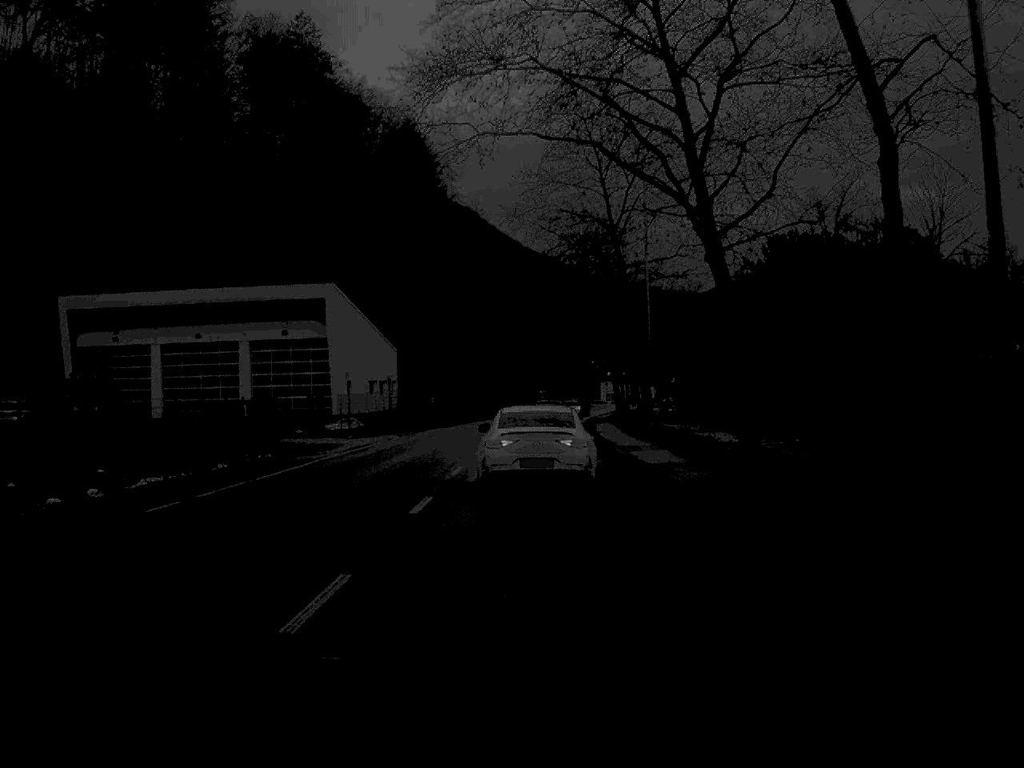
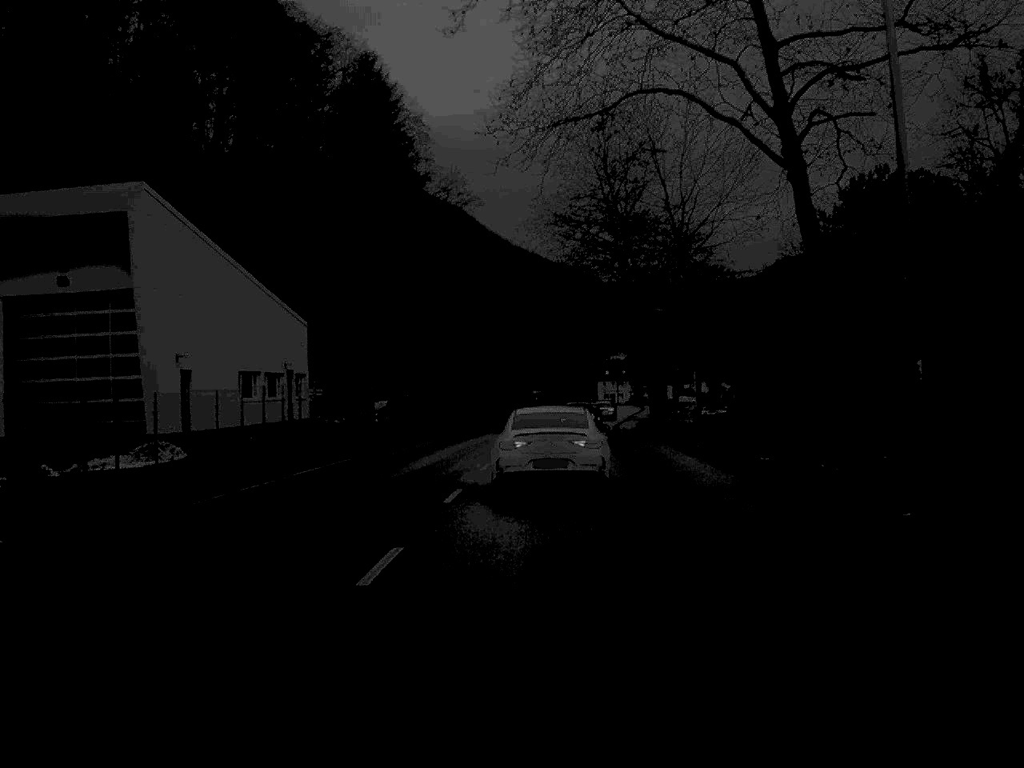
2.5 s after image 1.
(+0.1, +33.1) m; +1°
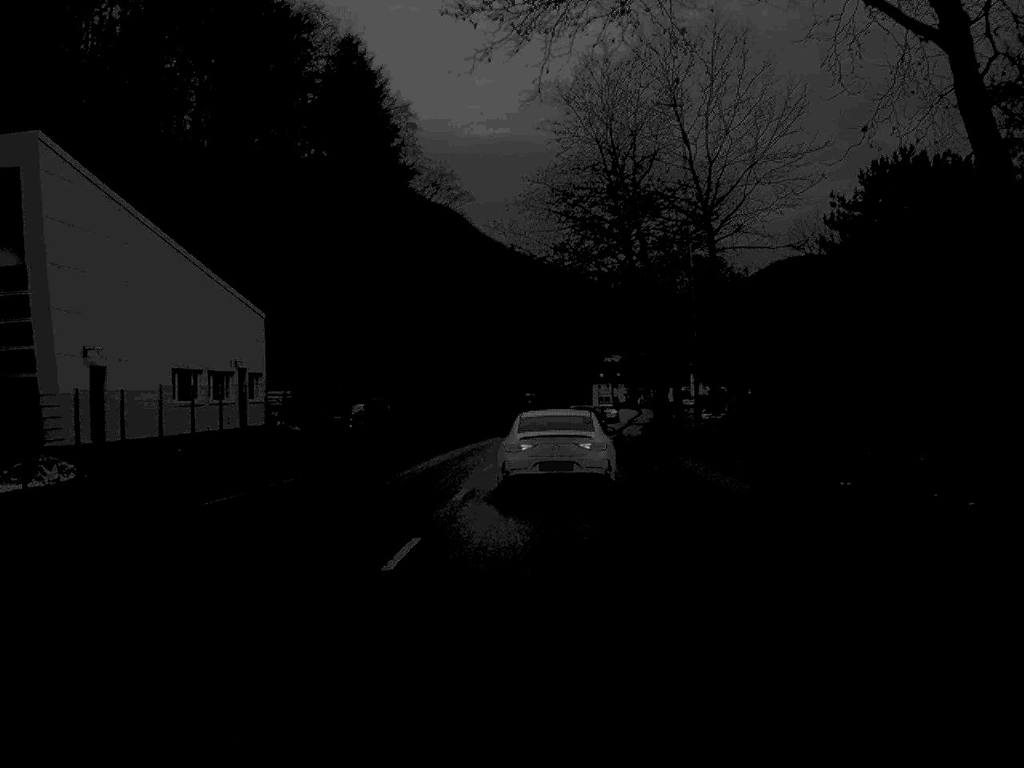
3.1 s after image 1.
(0.0, +7.5) m; 0°
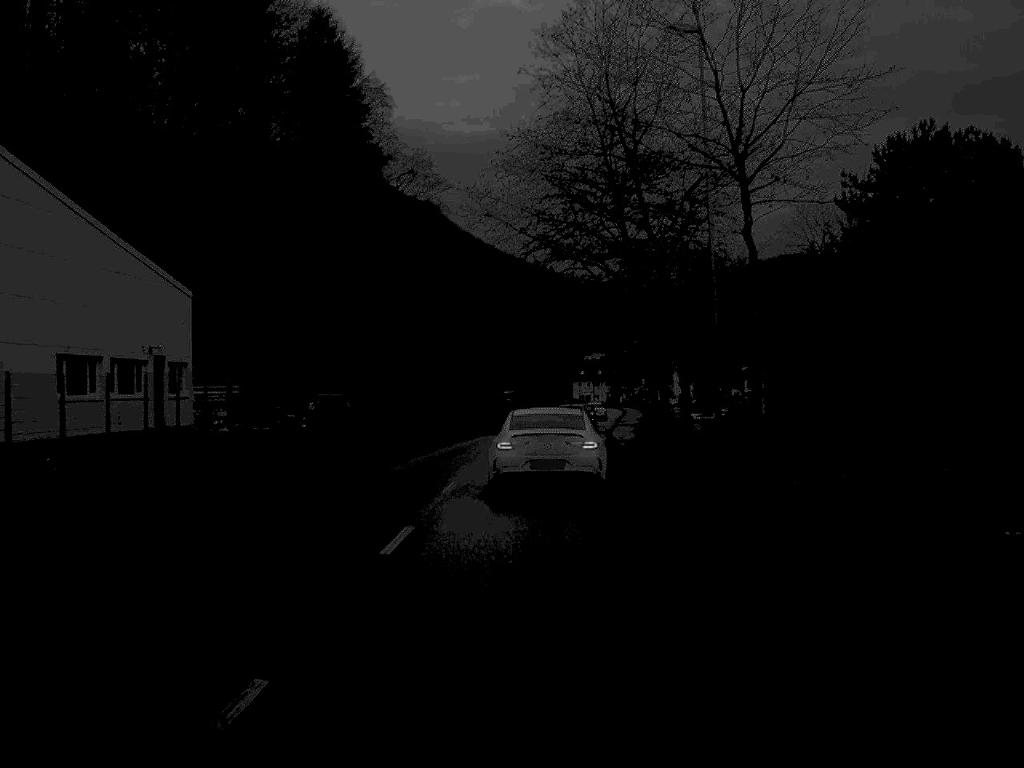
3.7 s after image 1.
(+0.1, +7.8) m; +1°
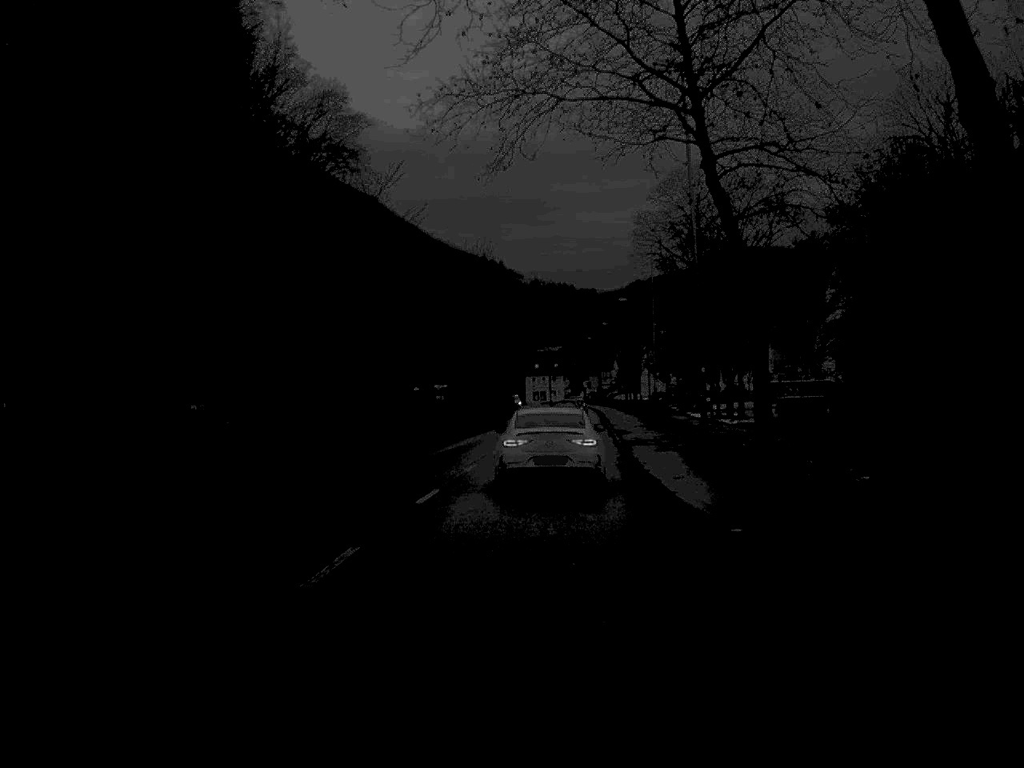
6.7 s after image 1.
(+0.7, +37.4) m; +2°
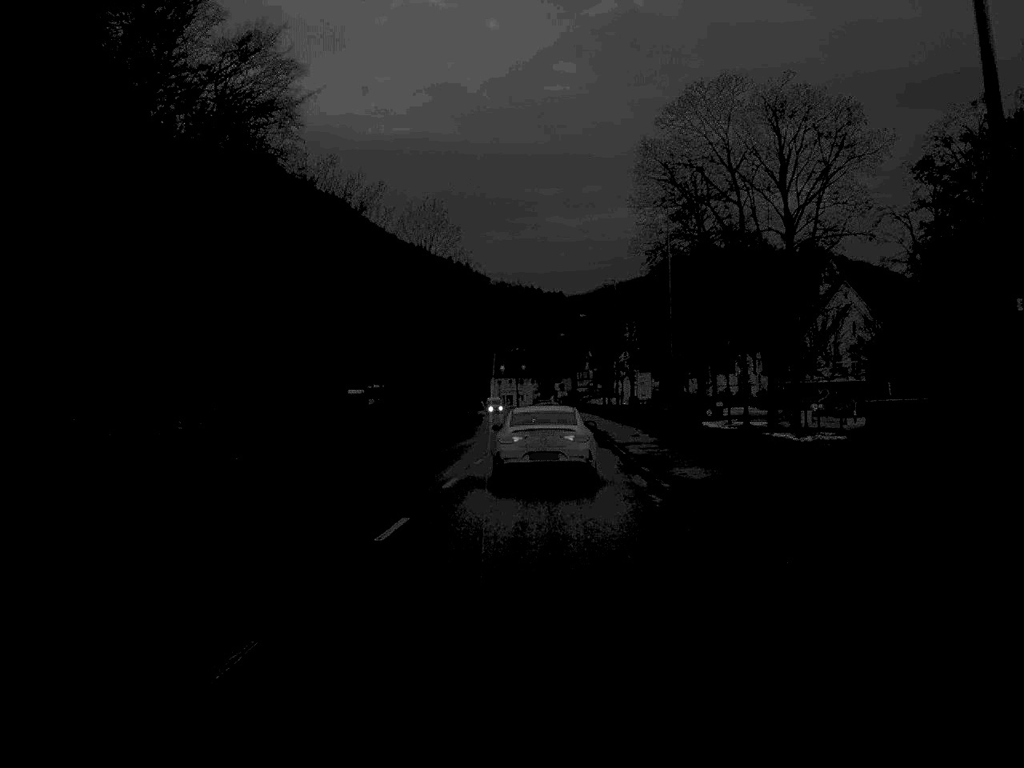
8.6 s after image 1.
(+0.3, +23.0) m; +2°
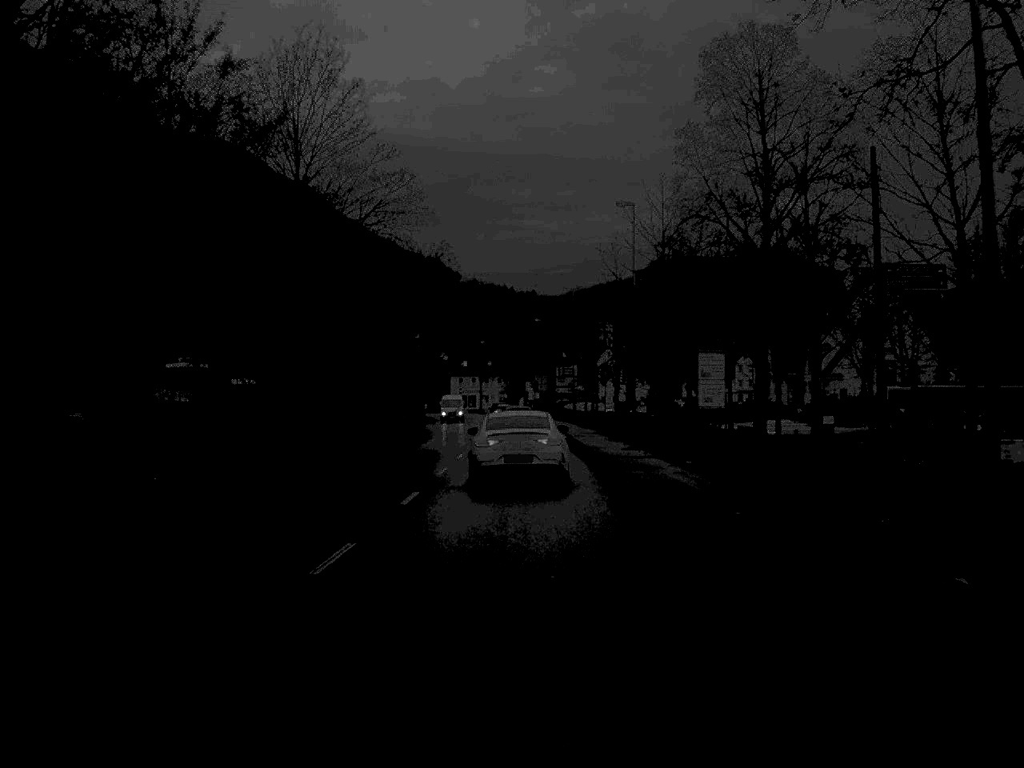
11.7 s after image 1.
(+0.7, +37.8) m; +1°
